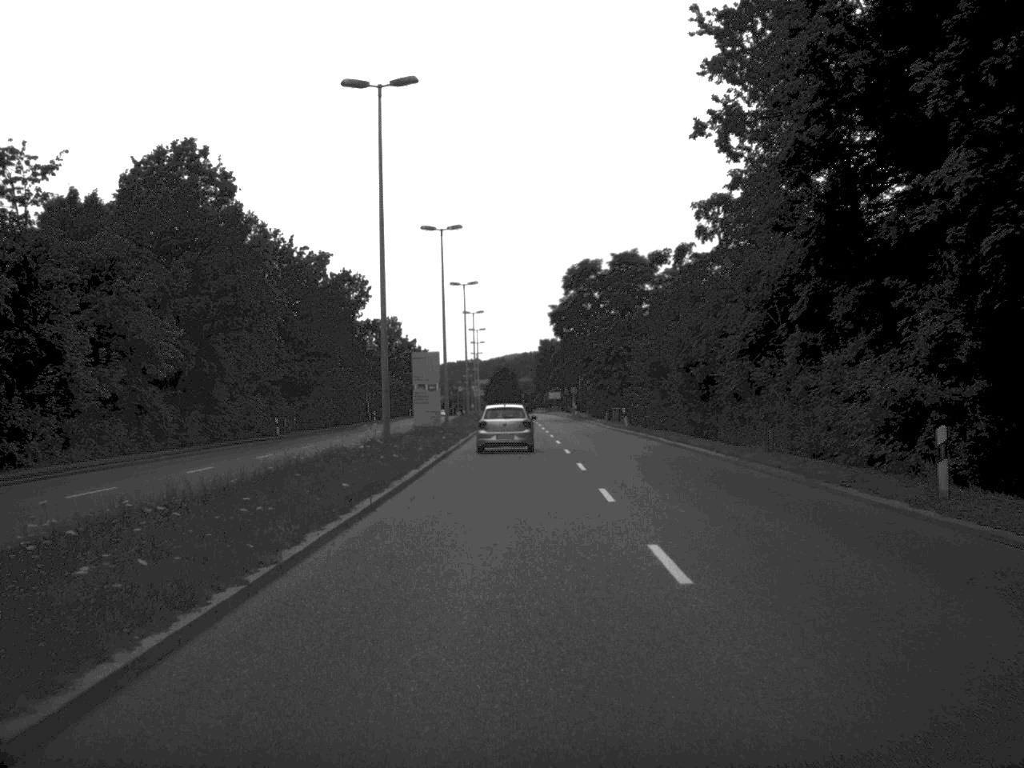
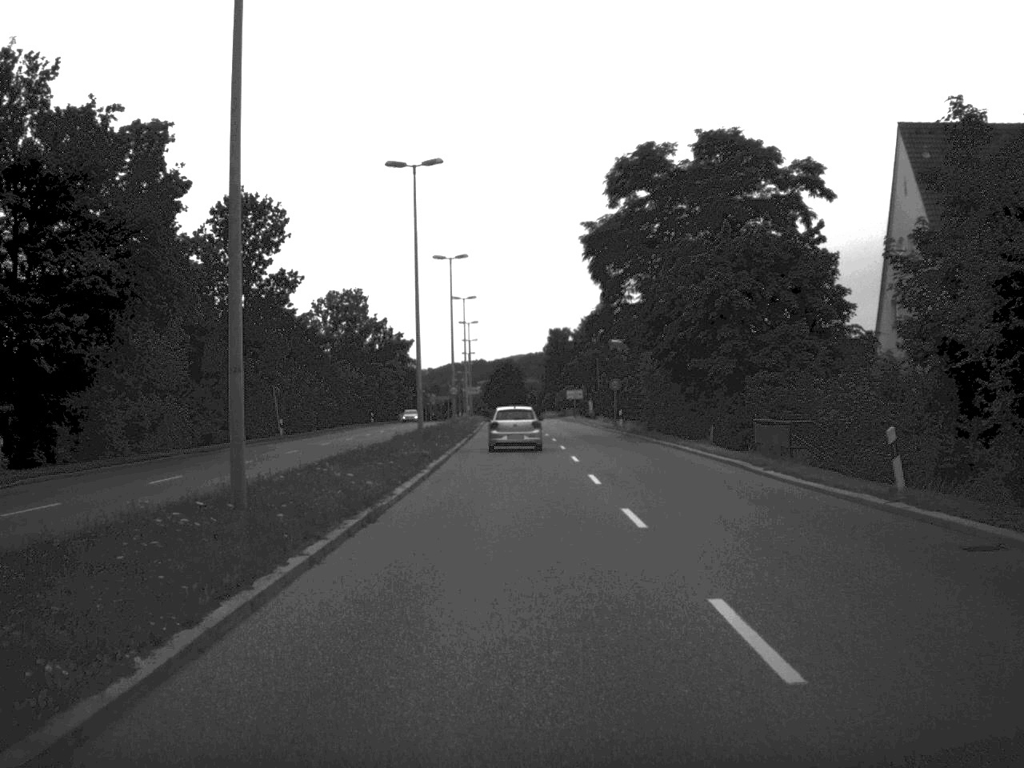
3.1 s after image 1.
(-0.4, +47.6) m; 0°
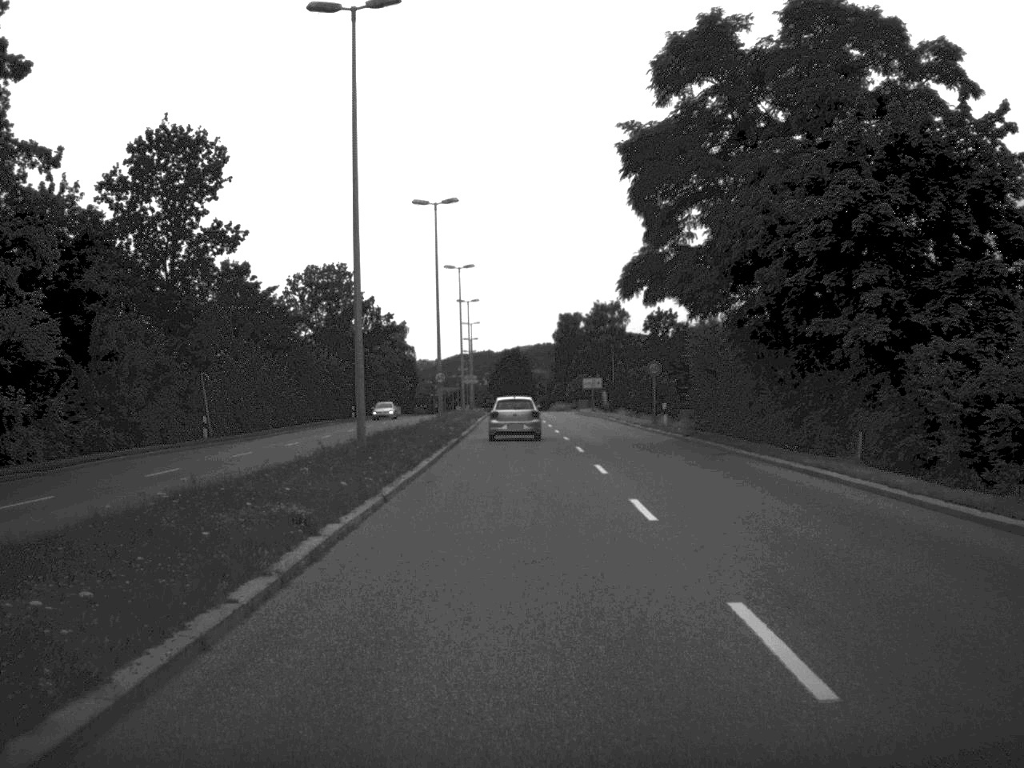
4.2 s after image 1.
(-0.1, +18.2) m; 0°
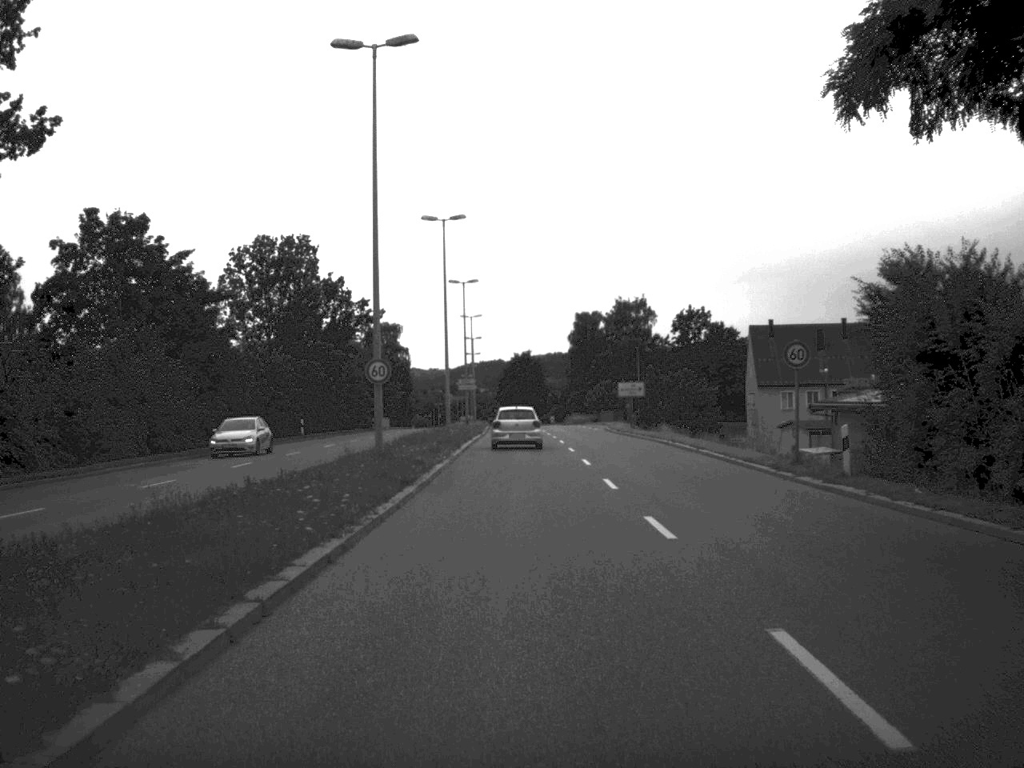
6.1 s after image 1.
(-0.2, +27.3) m; -1°
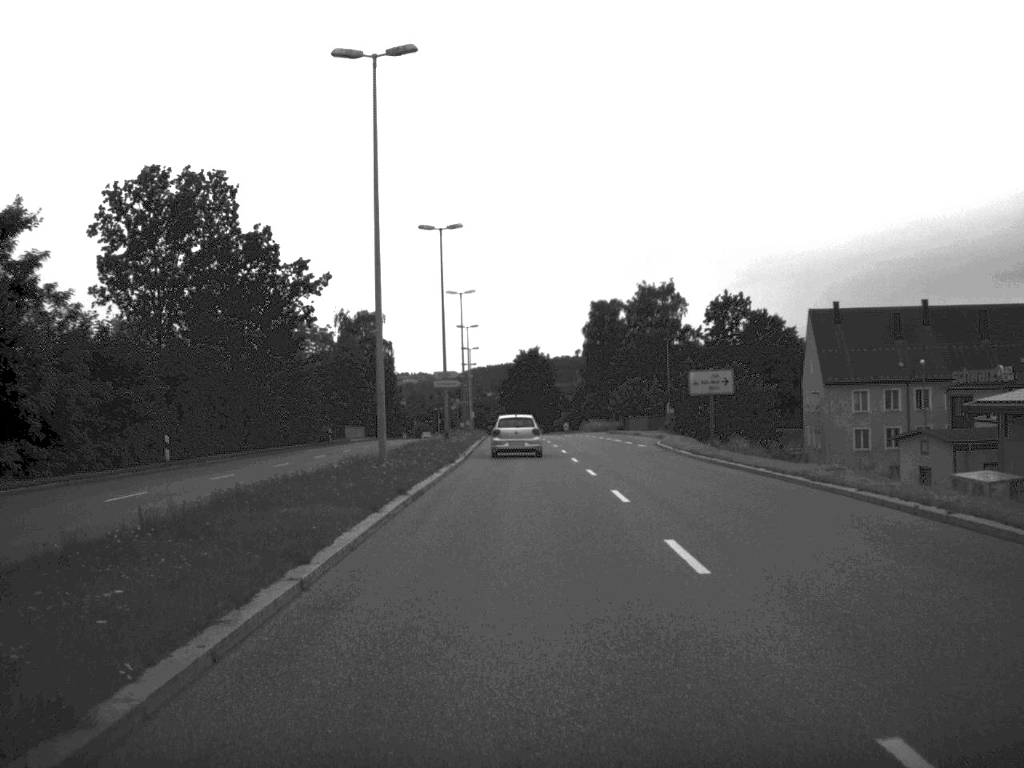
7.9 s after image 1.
(-0.1, +29.1) m; 0°
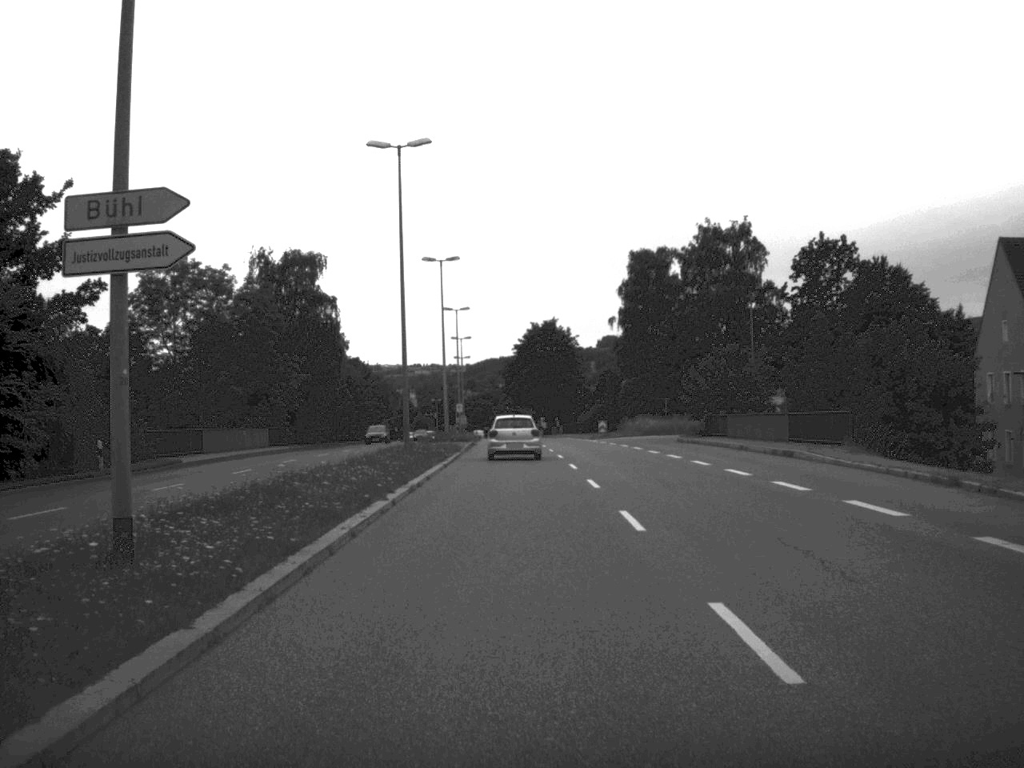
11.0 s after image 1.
(-0.1, +48.7) m; -1°
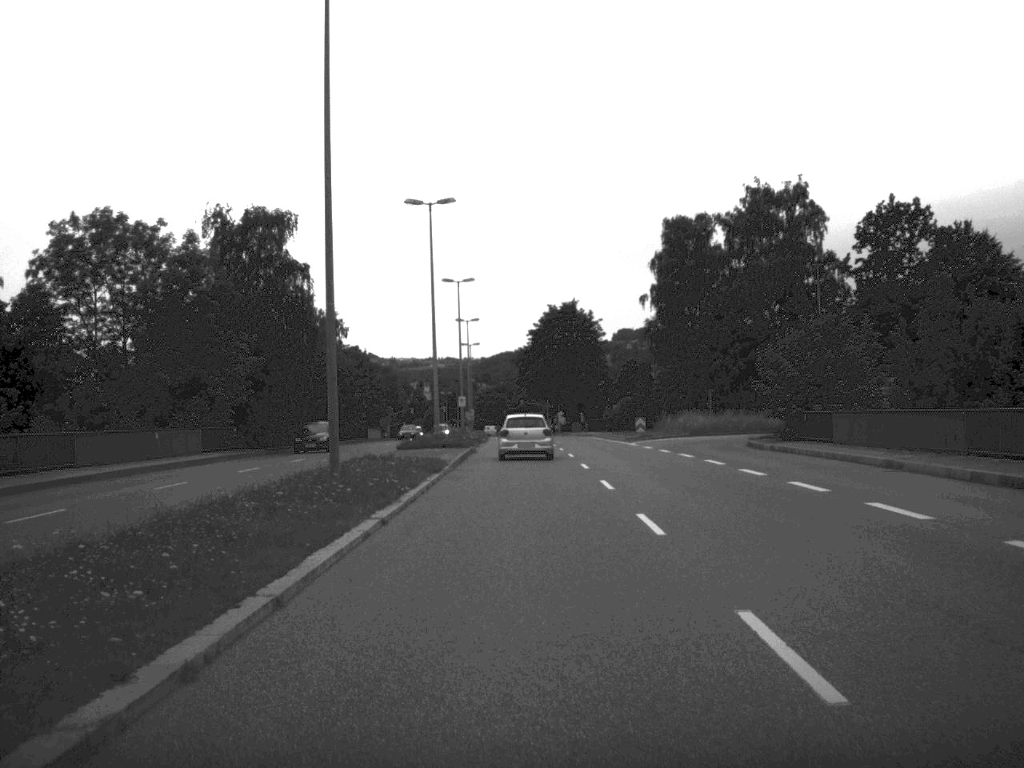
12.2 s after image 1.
(-0.1, +18.1) m; -1°
